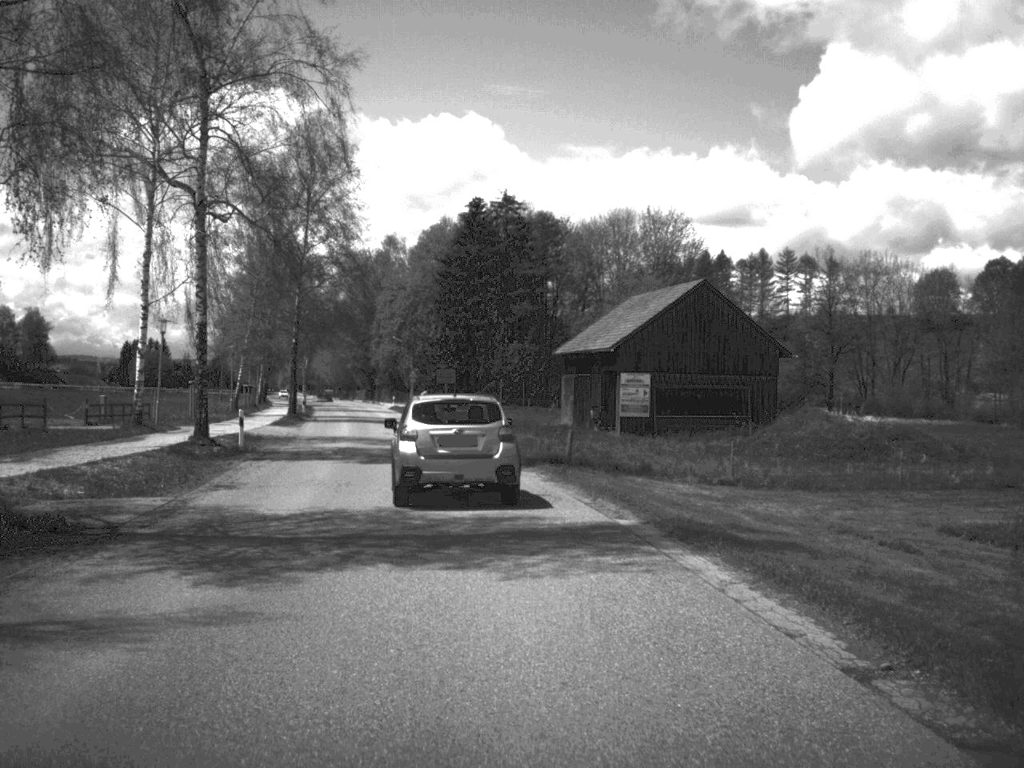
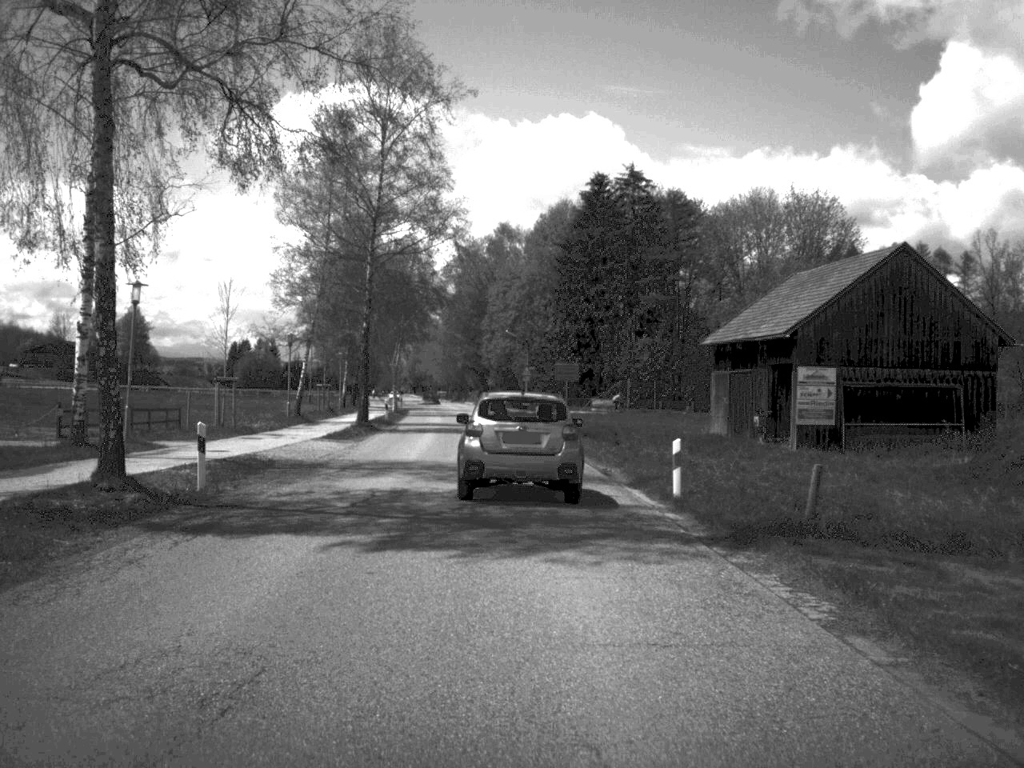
(-0.8, +15.5) m; -5°
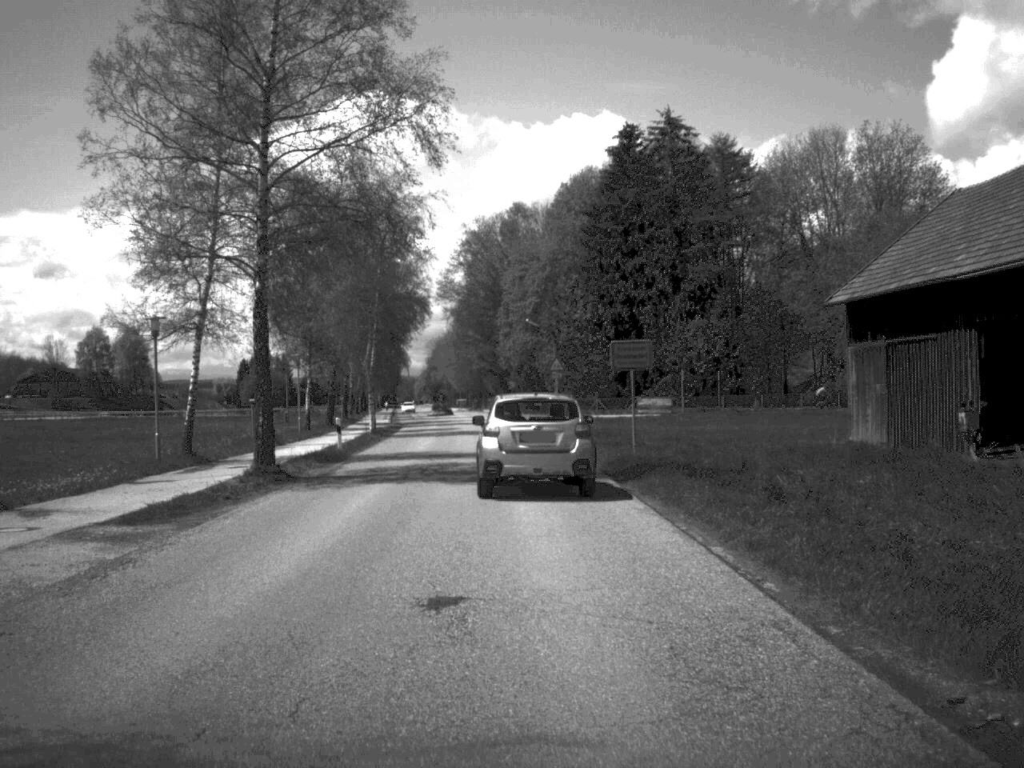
(-0.3, +22.2) m; -1°
